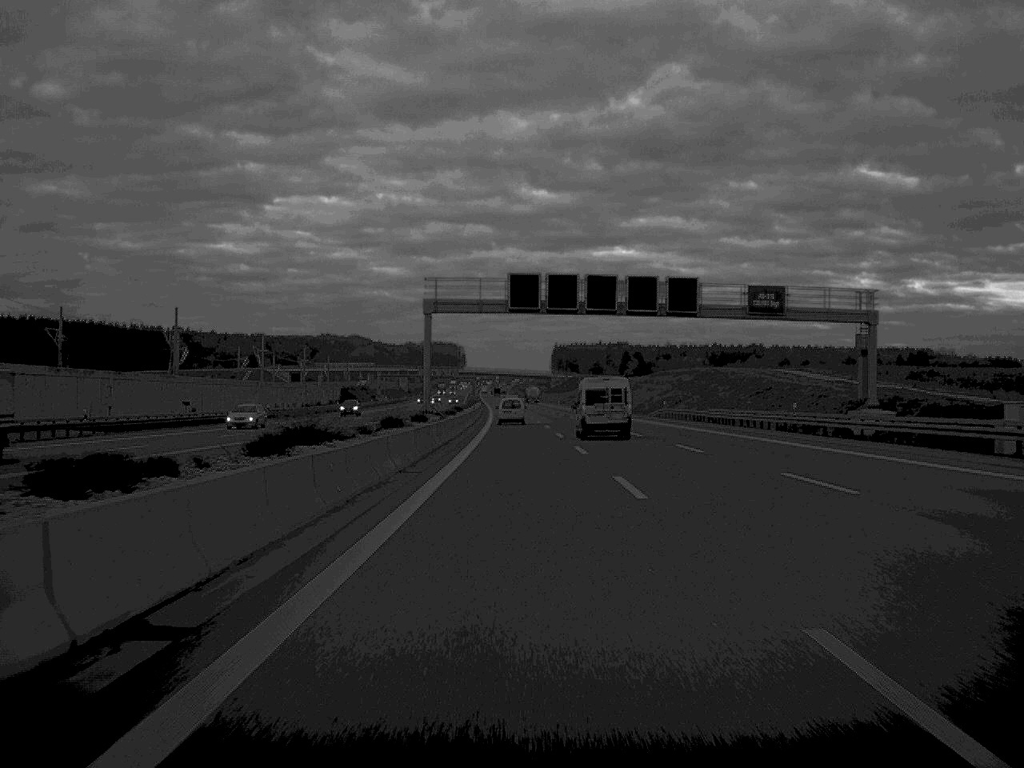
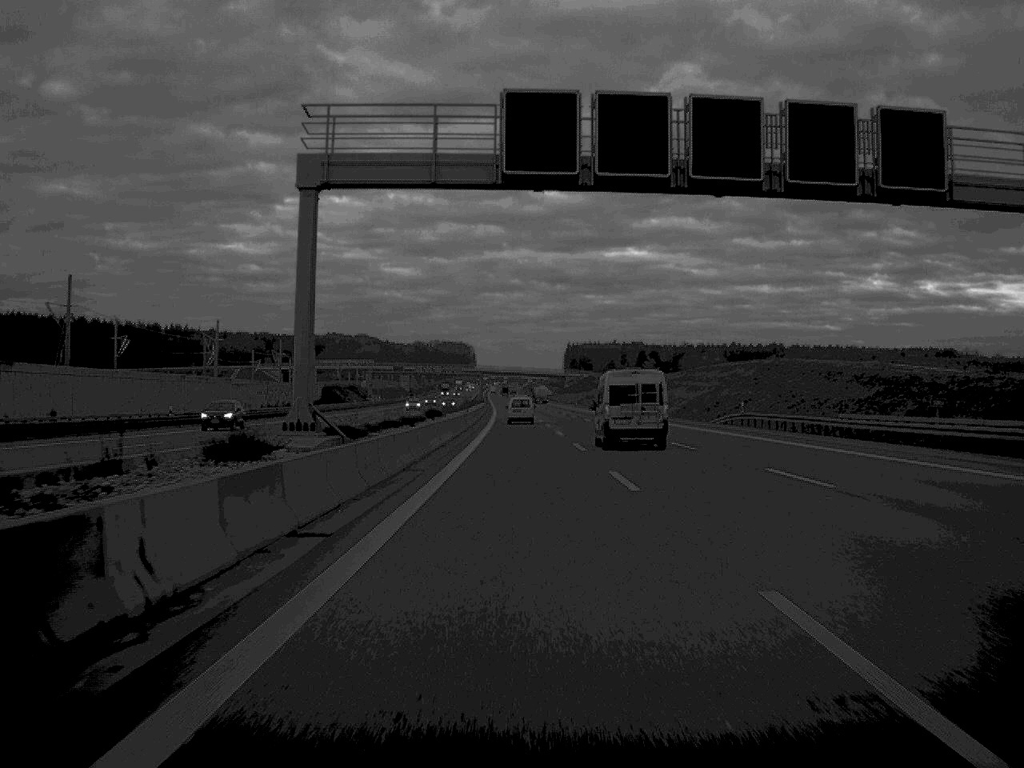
(-0.2, +34.7) m; -1°
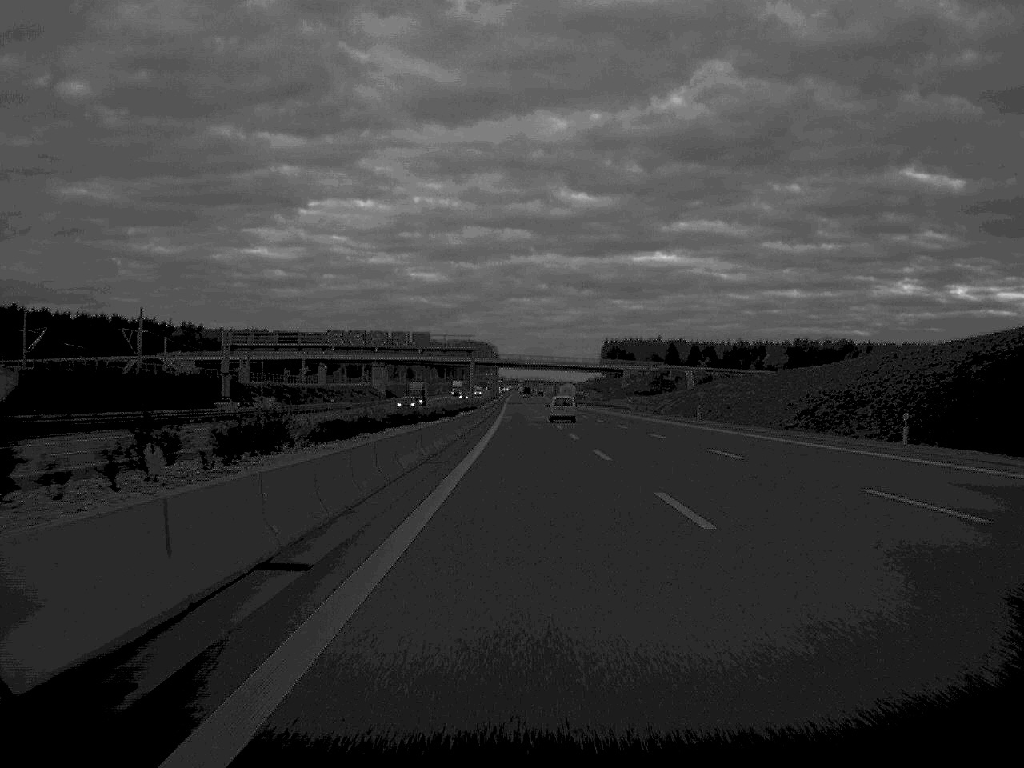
(-1.8, +131.4) m; -1°
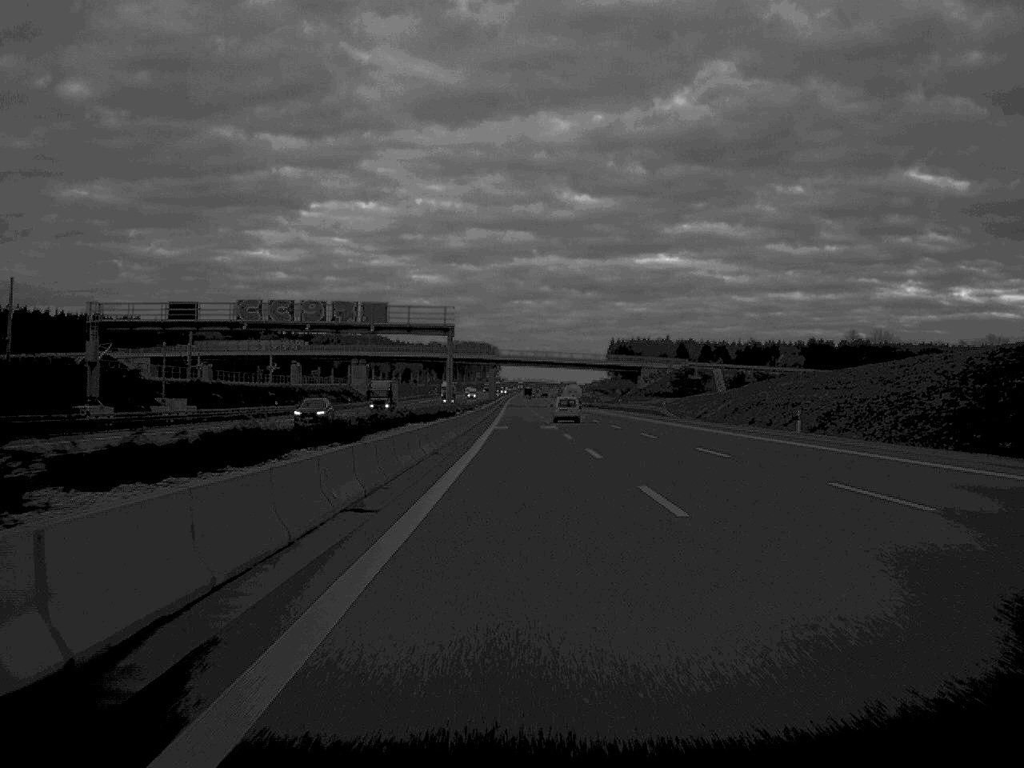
(0.0, +34.8) m; 0°
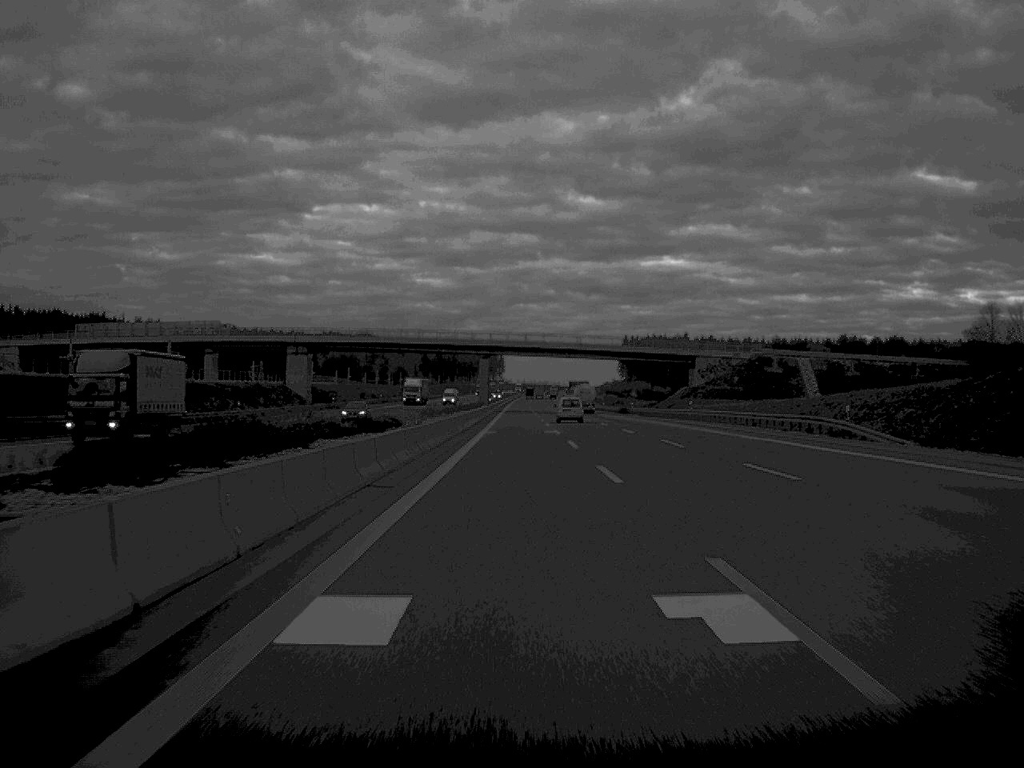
(-0.1, +63.5) m; 0°
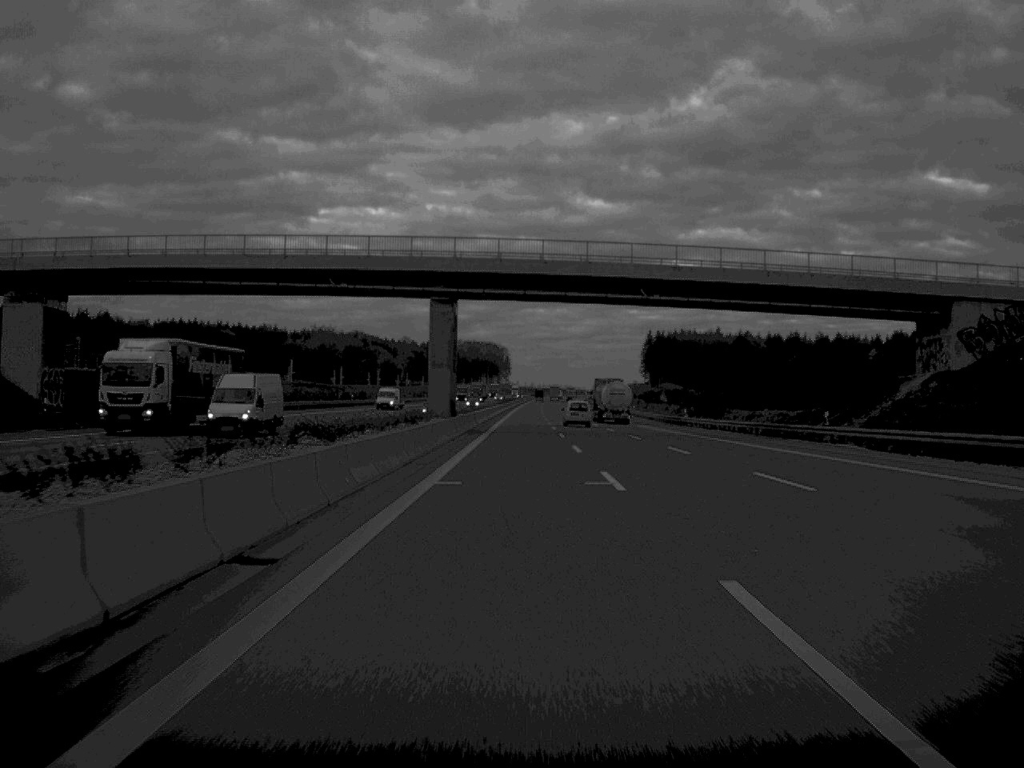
(-0.5, +102.8) m; 0°
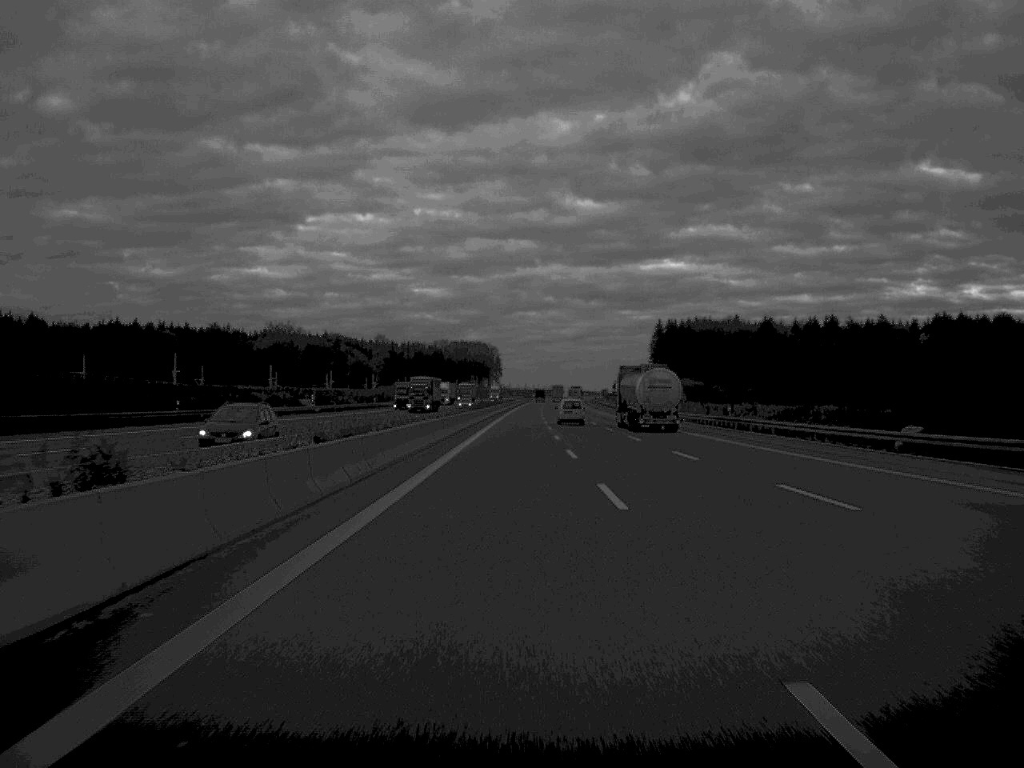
(+0.2, +63.6) m; 0°
